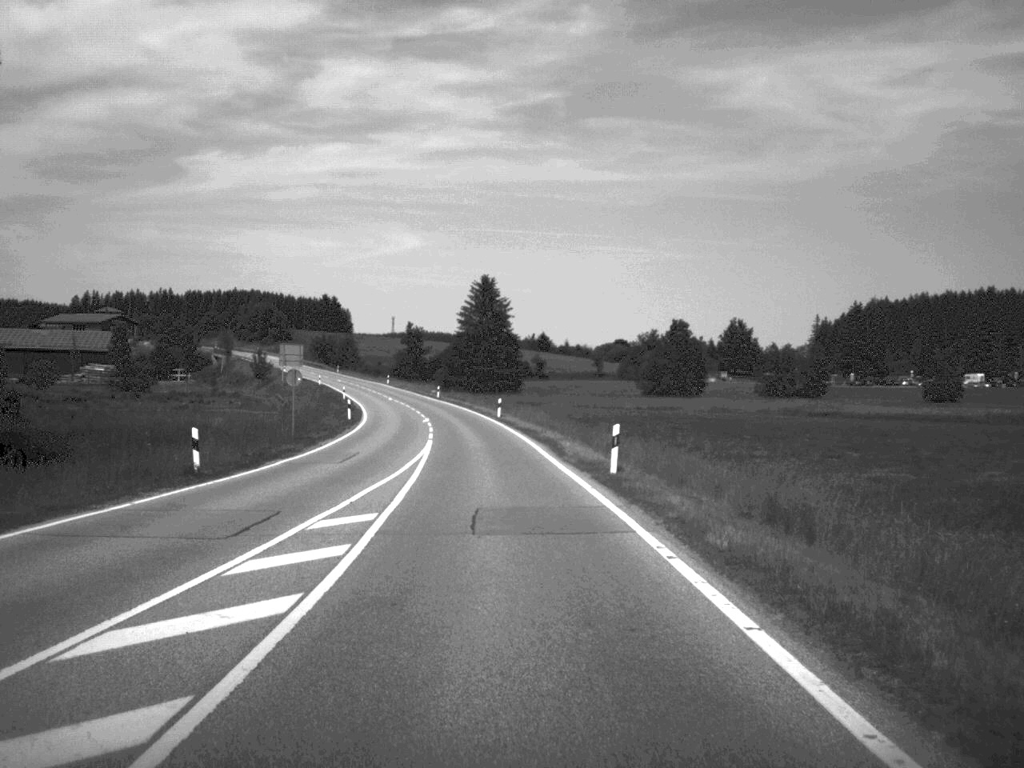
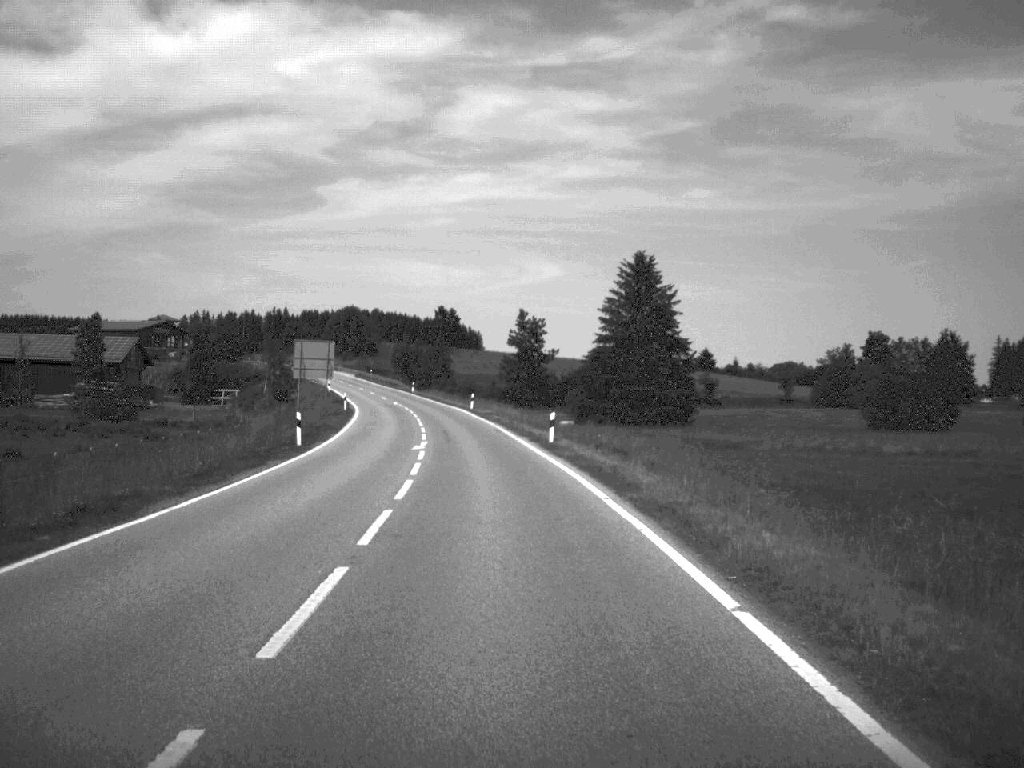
(-3.6, +65.9) m; -6°
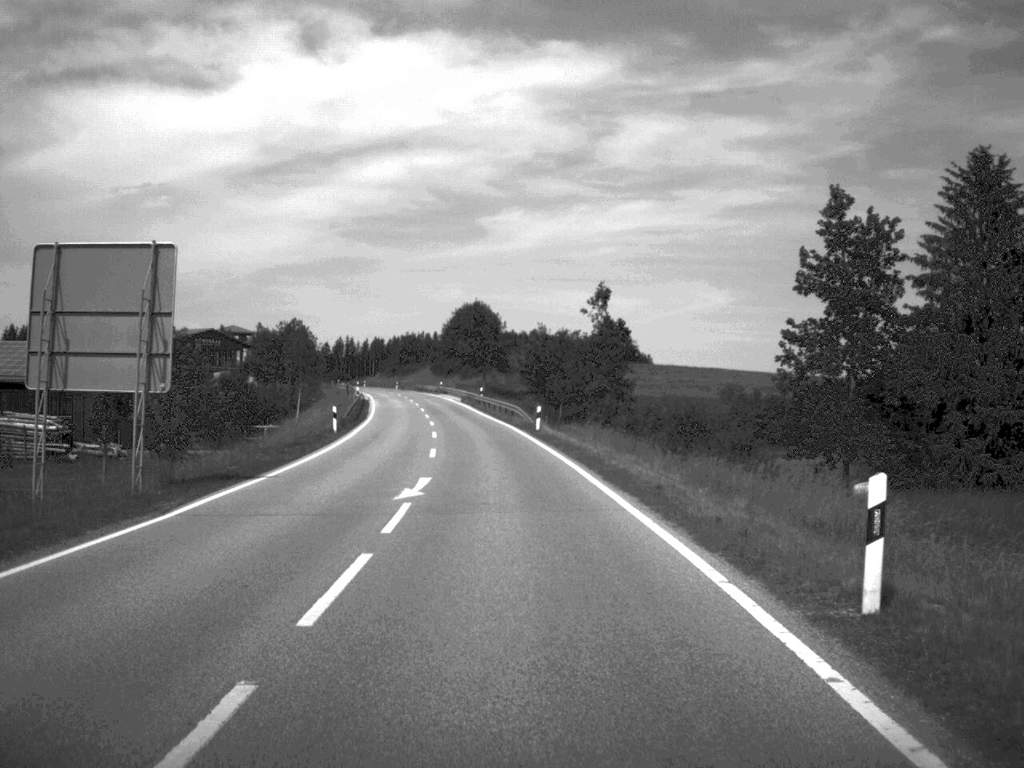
(-4.5, +69.0) m; -7°
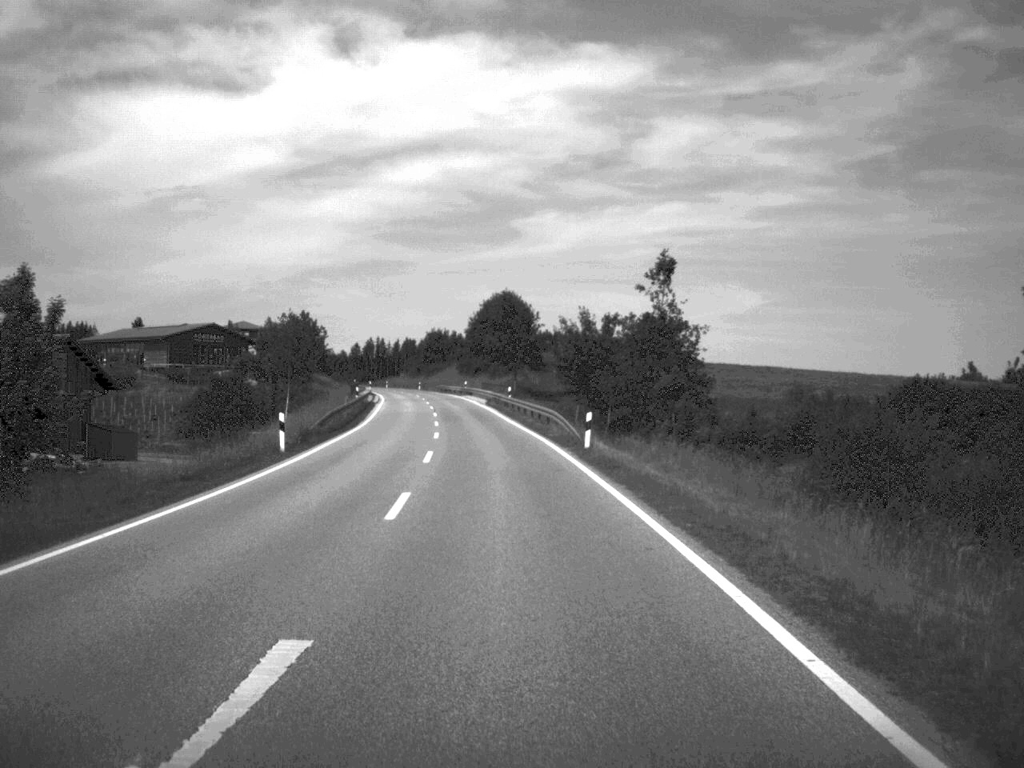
(-0.2, +16.4) m; -2°
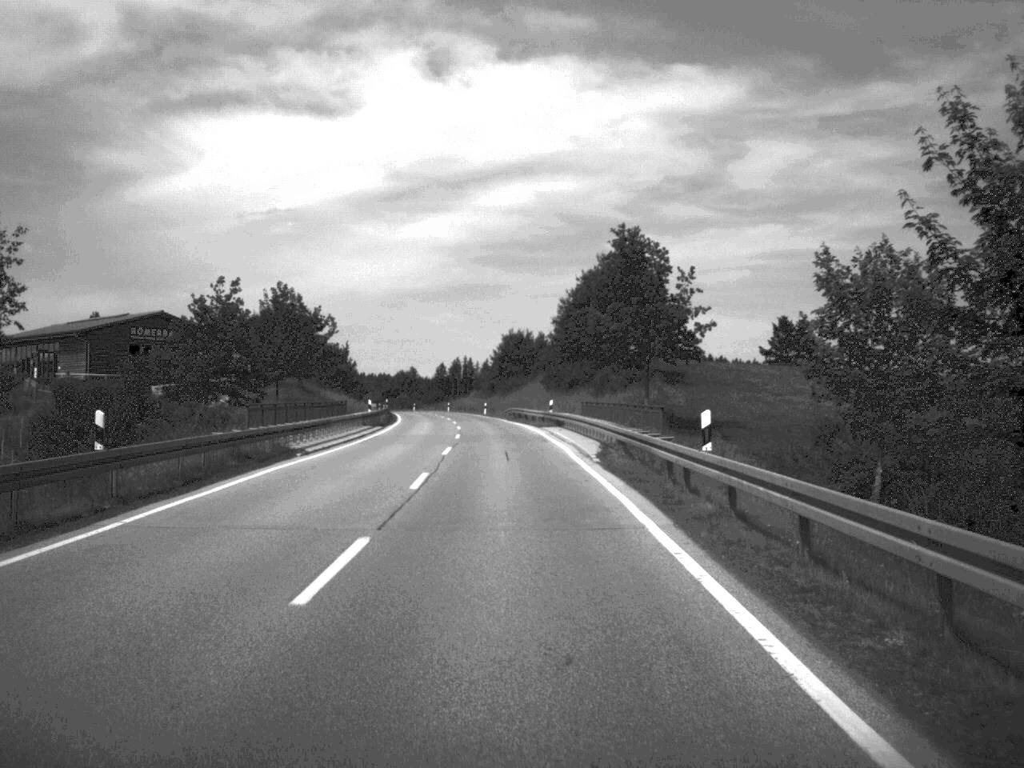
(-2.0, +53.2) m; -4°
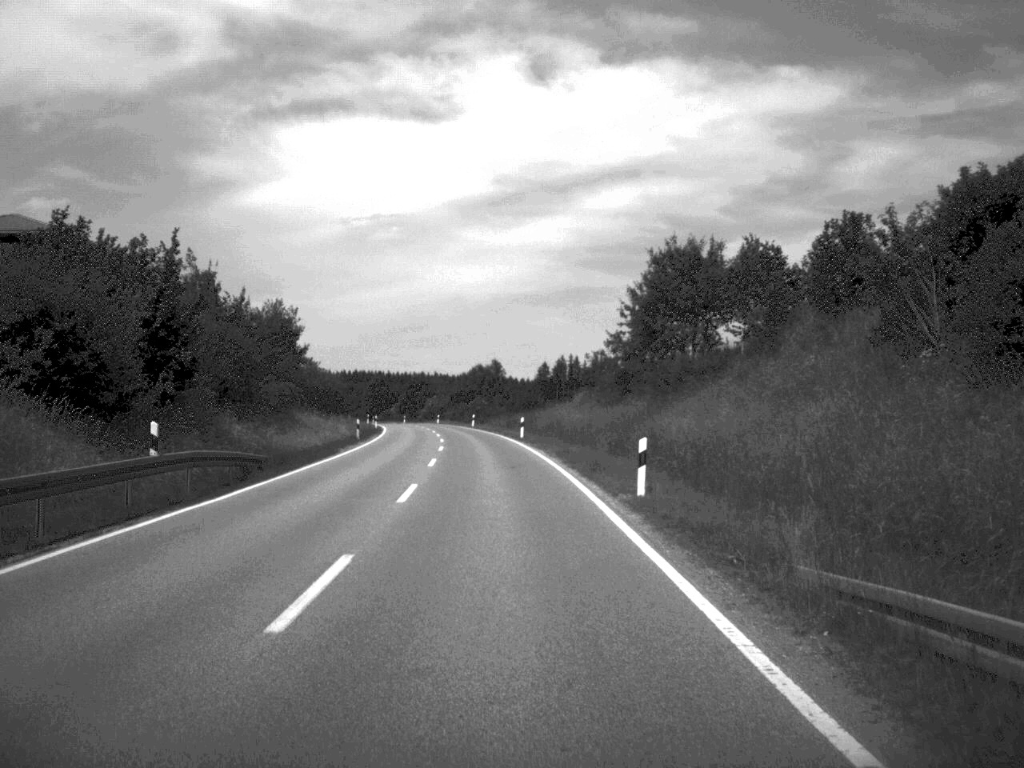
(-3.3, +82.4) m; -5°
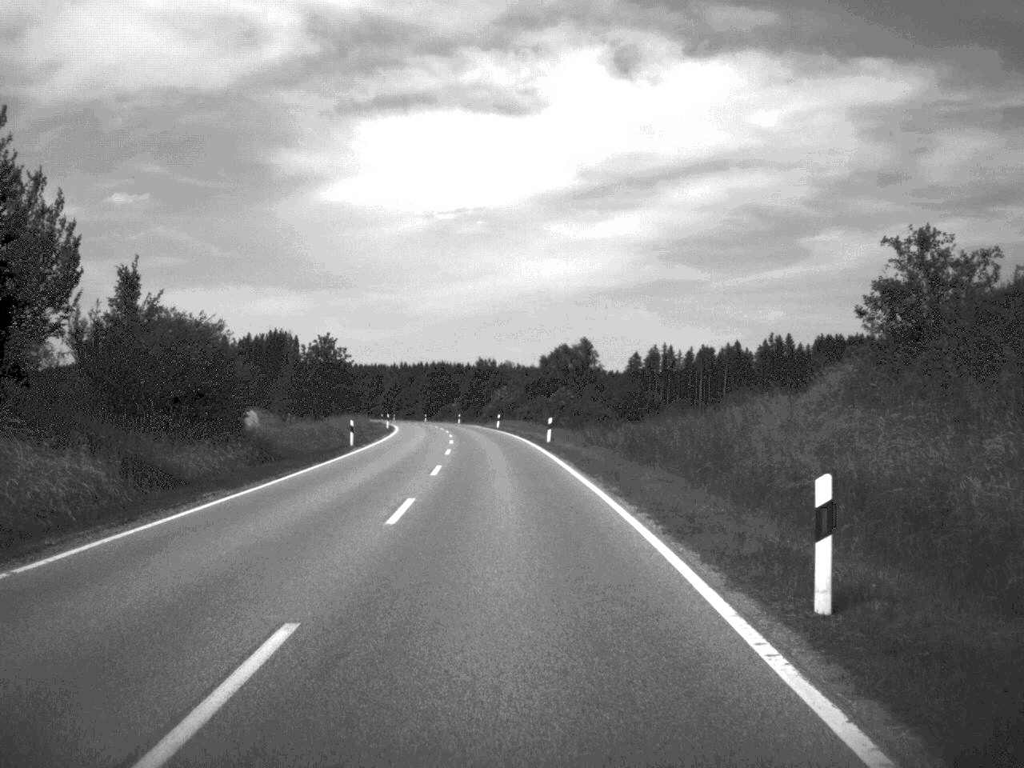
(-1.7, +50.8) m; -4°
